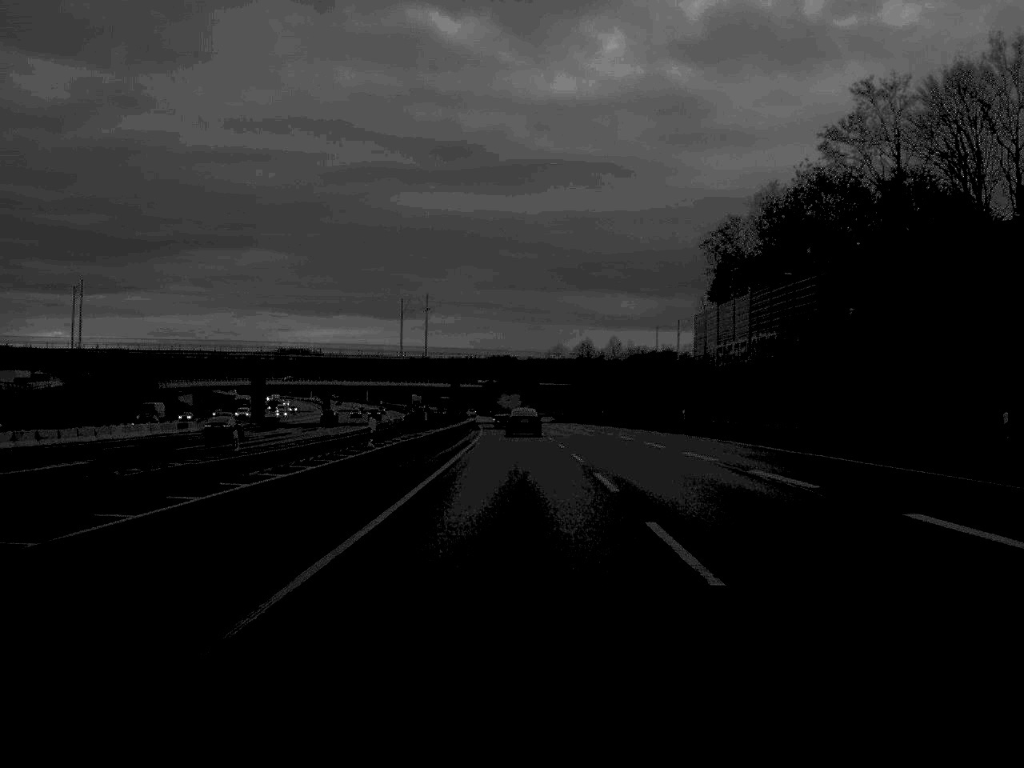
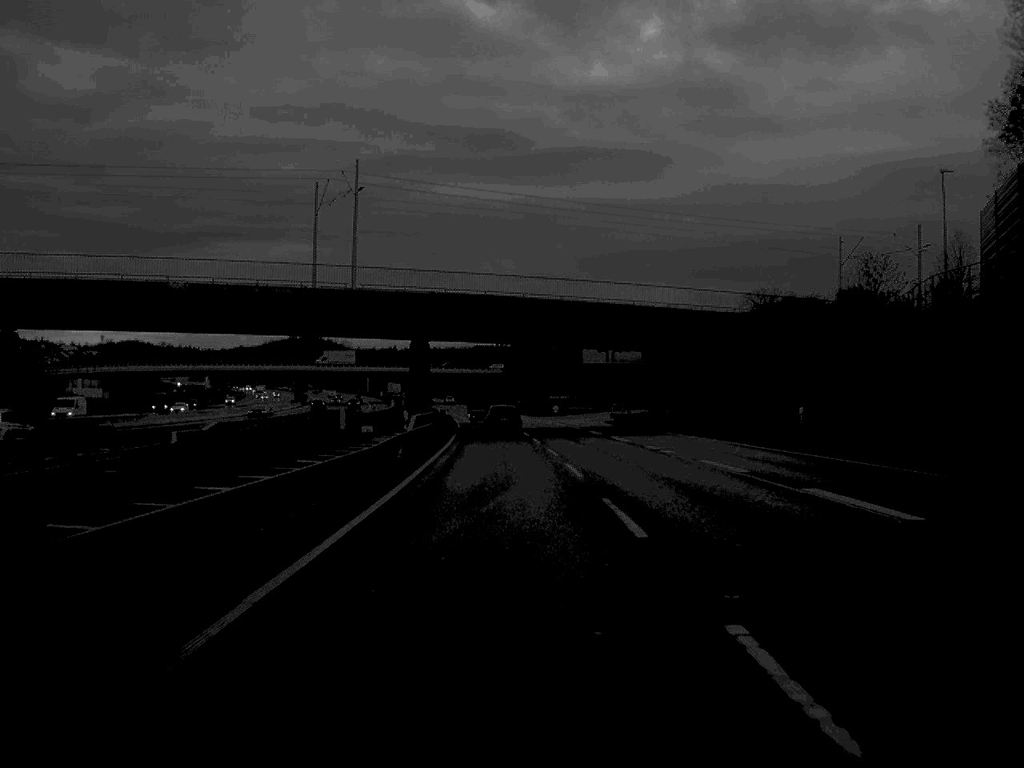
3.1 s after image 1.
(-0.6, +79.0) m; -1°
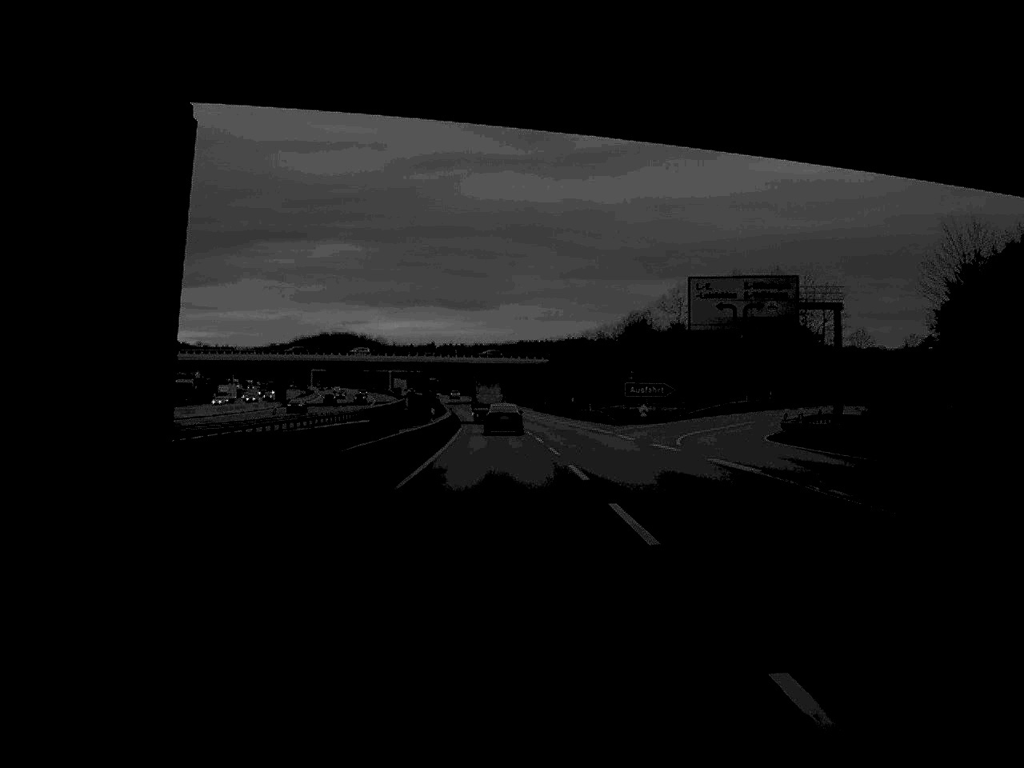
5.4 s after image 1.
(-1.2, +60.9) m; -2°
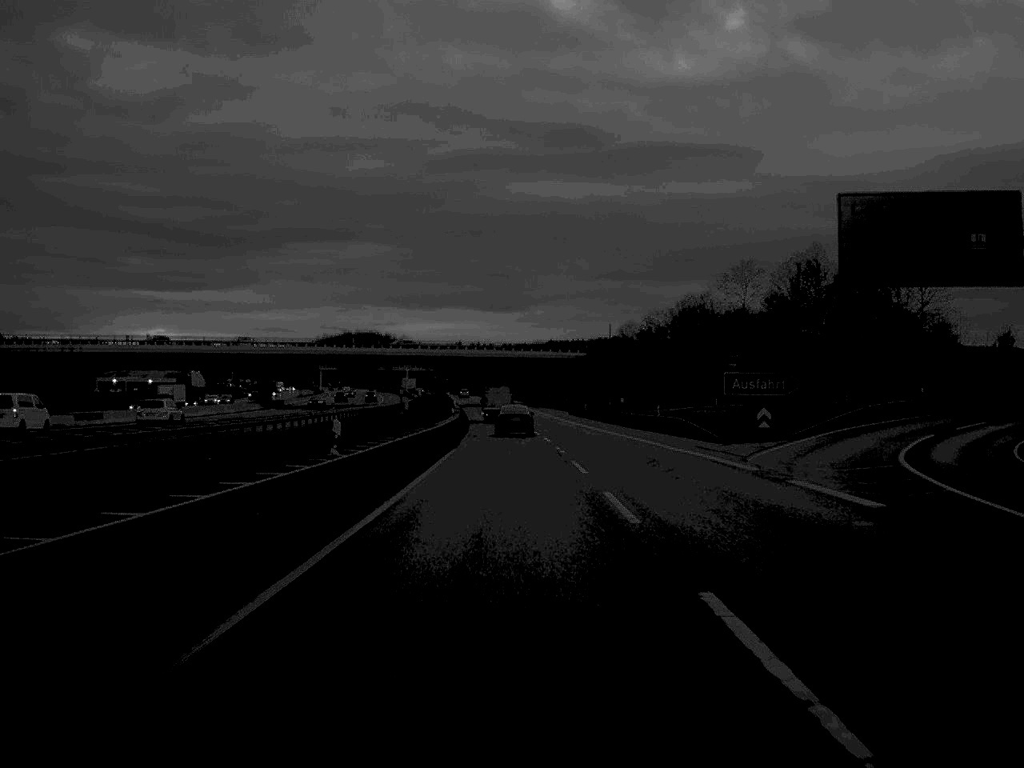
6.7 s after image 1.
(-0.4, +32.5) m; -1°
